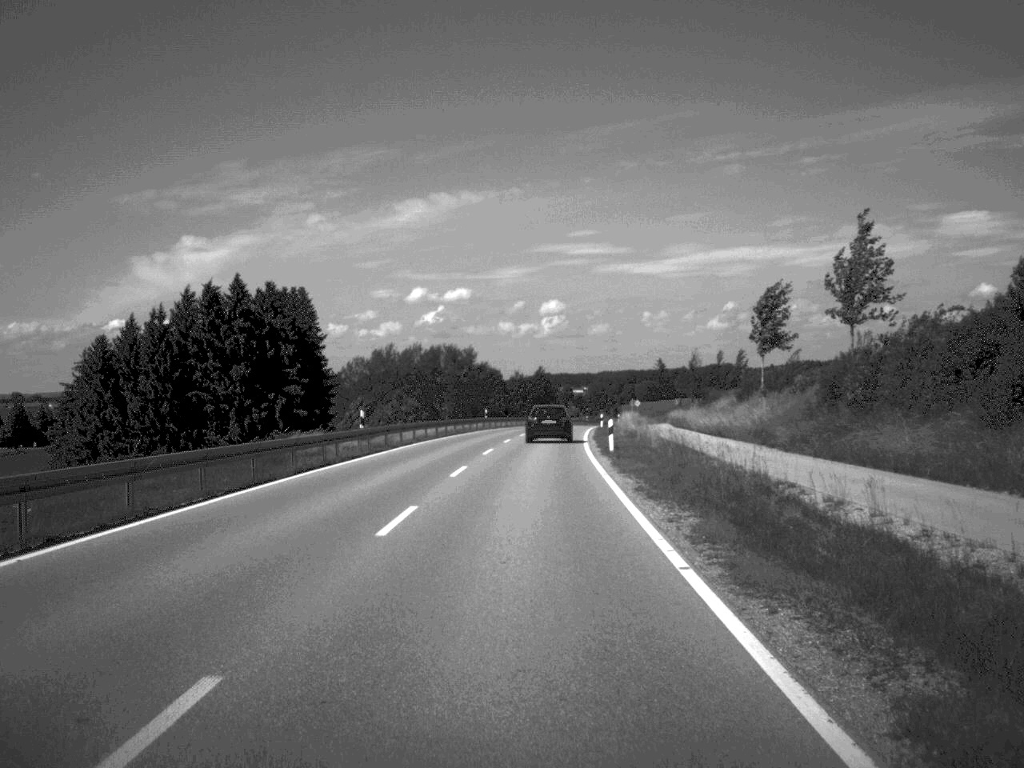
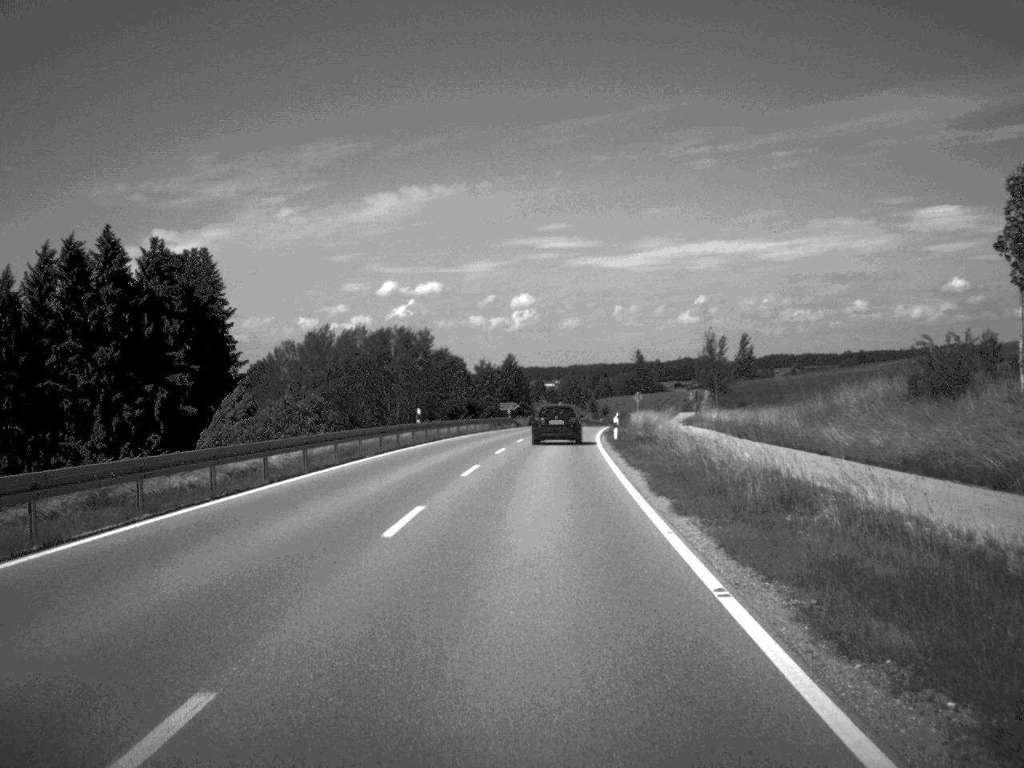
(+0.3, +35.4) m; +1°
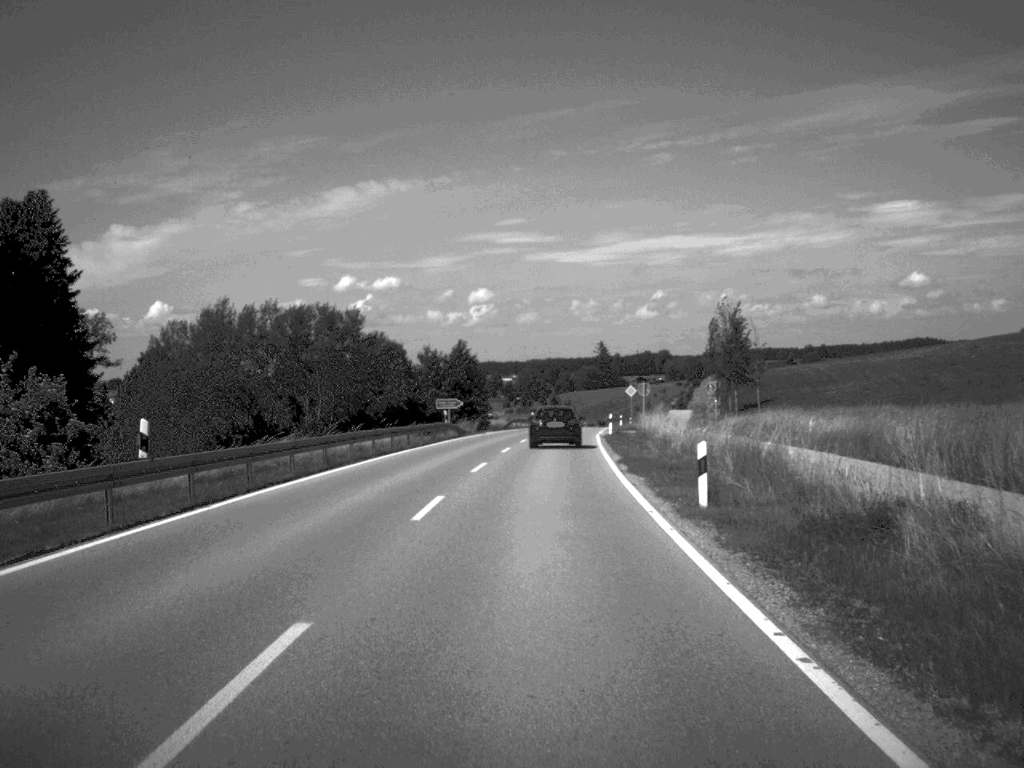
(+0.5, +32.9) m; +2°
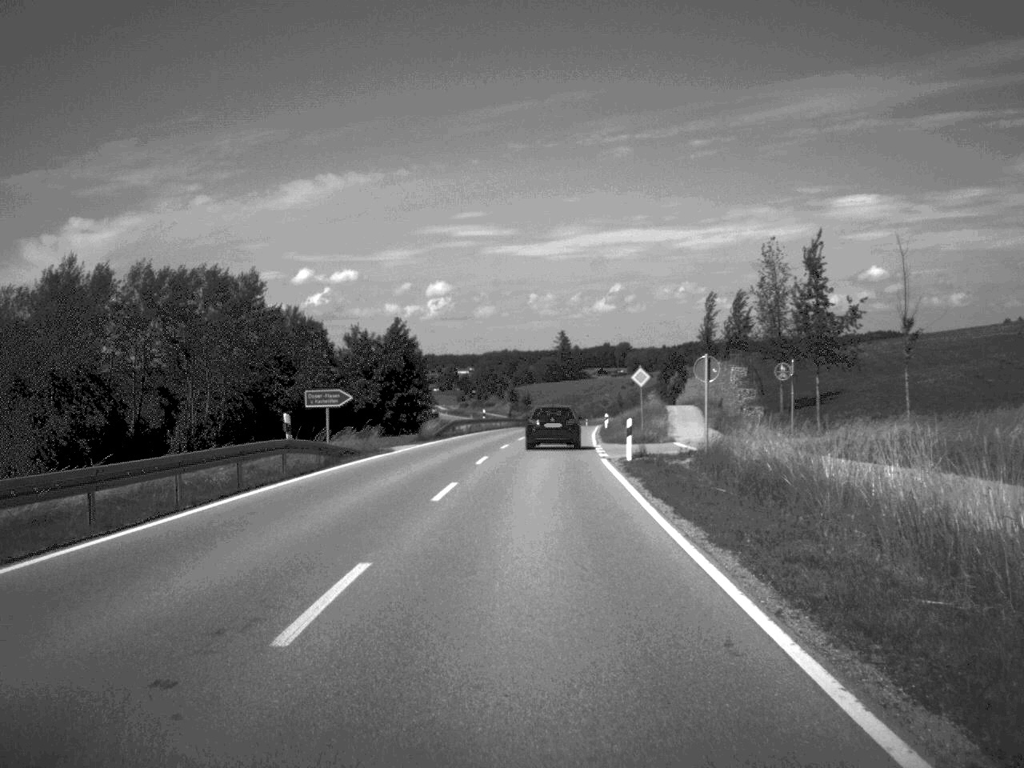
(+0.5, +31.9) m; +2°
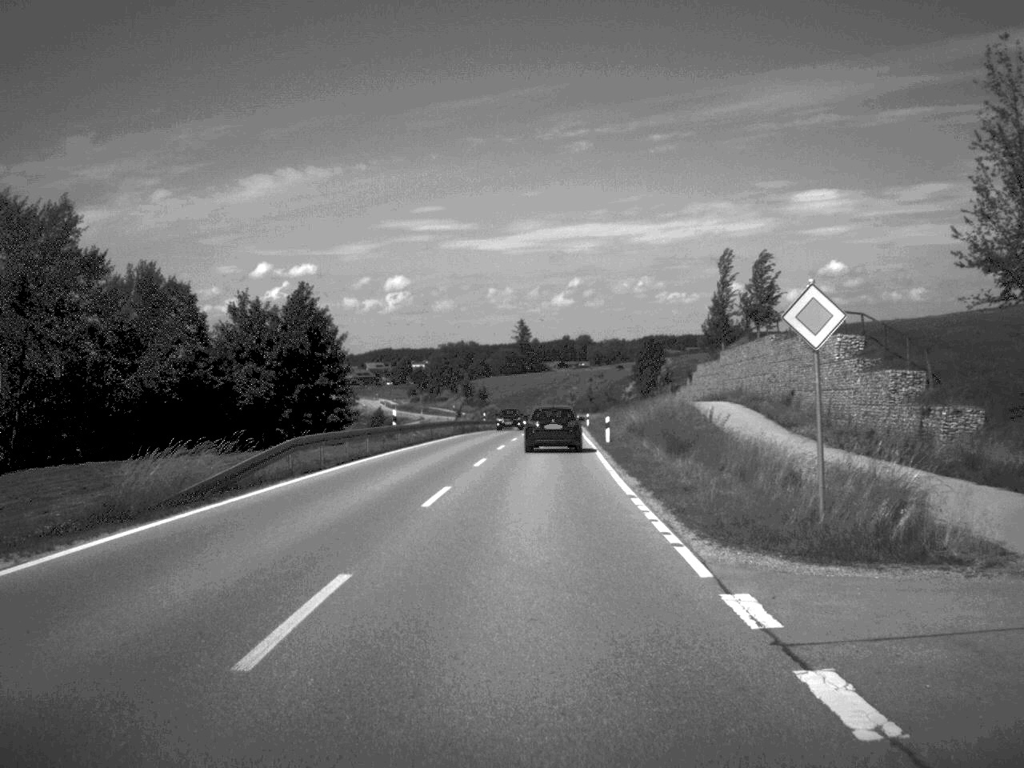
(+0.5, +35.7) m; +2°
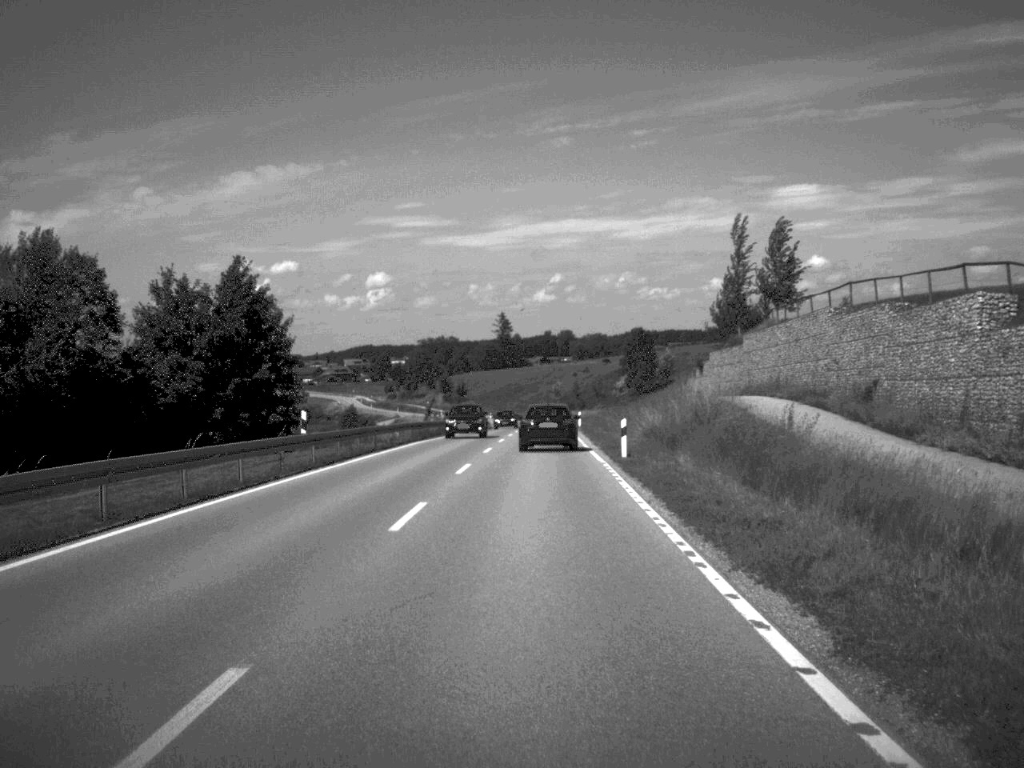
(+0.1, +15.9) m; +1°
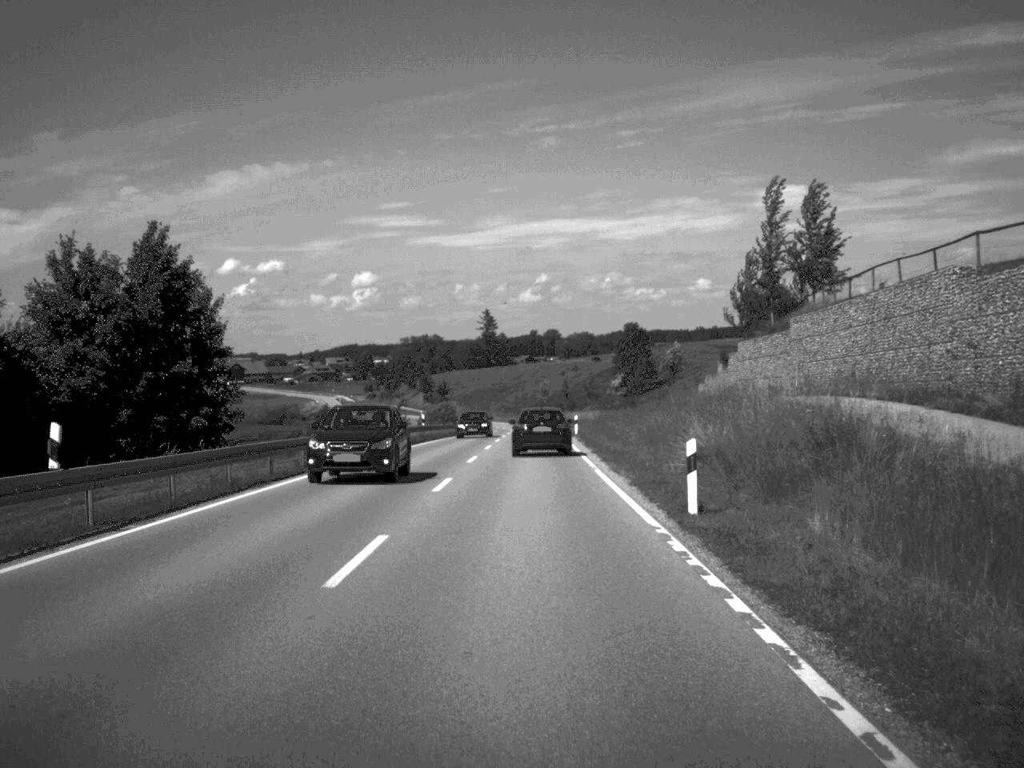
(+0.1, +15.9) m; +1°
